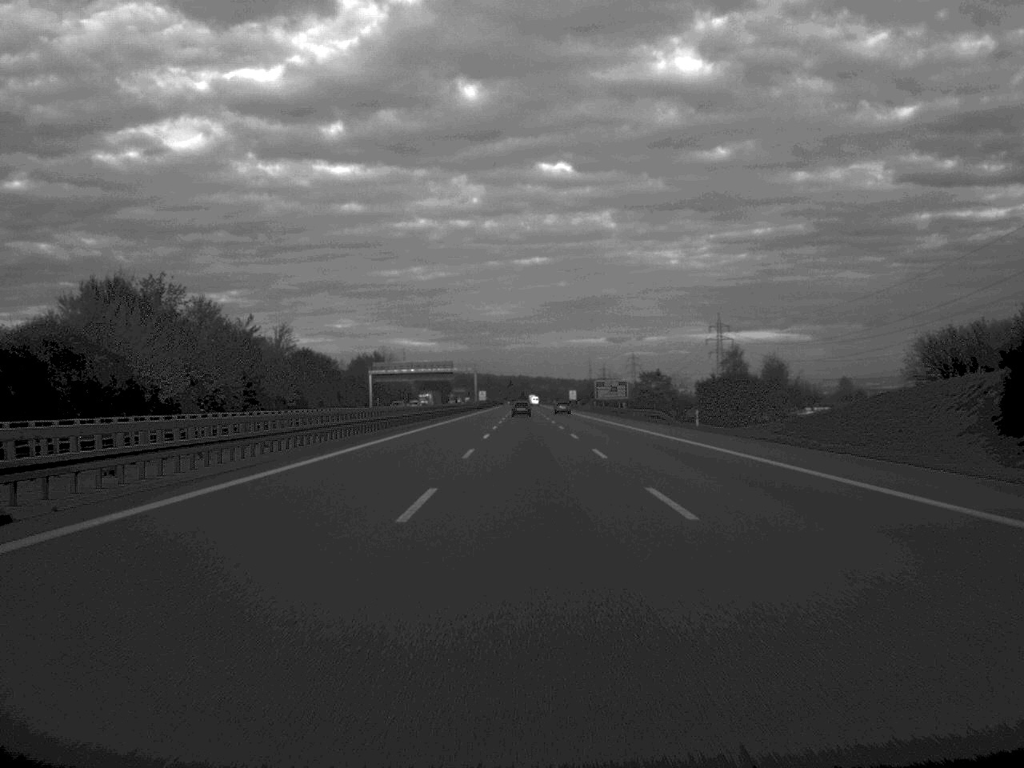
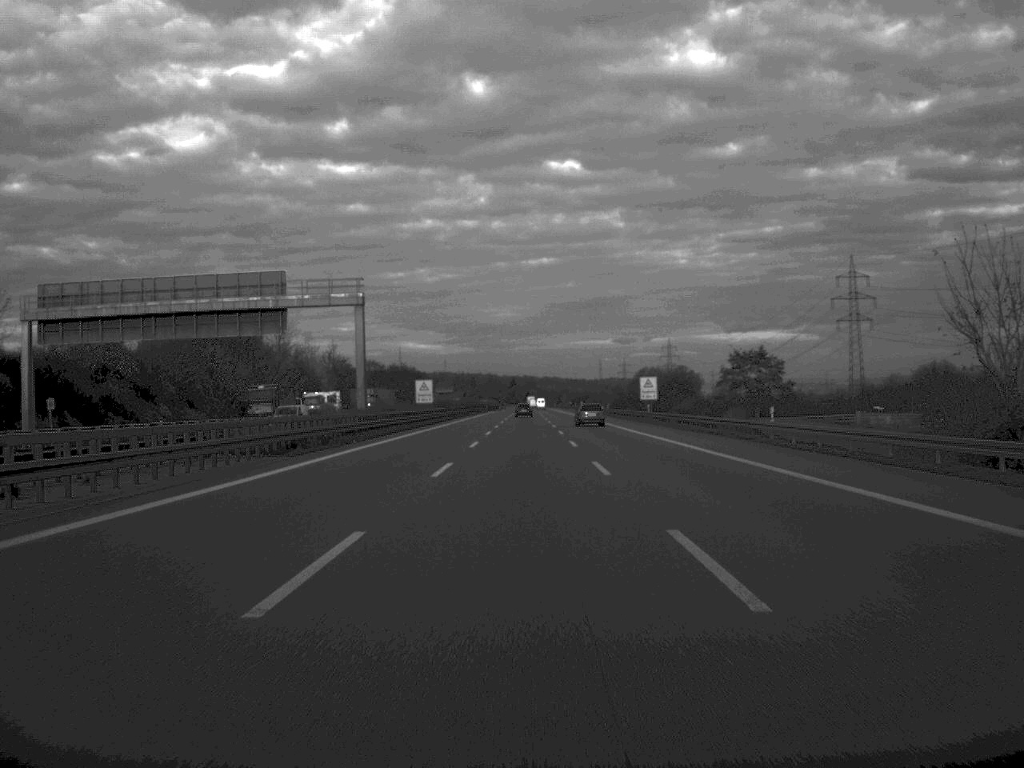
(-0.3, +167.4) m; 0°
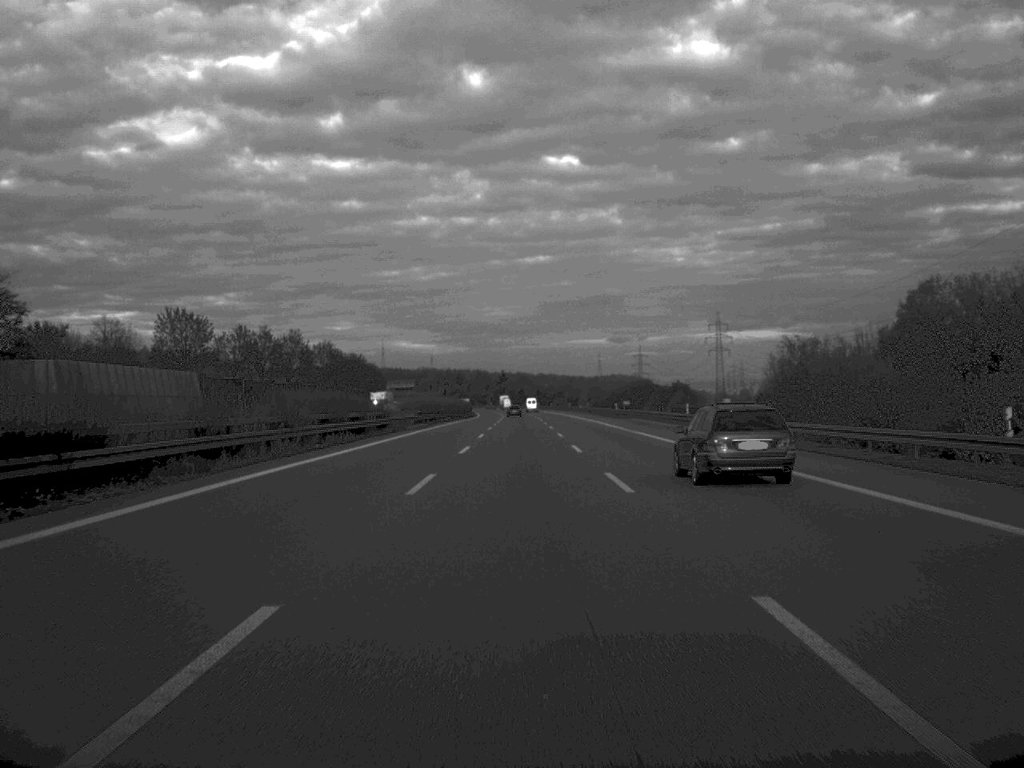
(0.0, +166.1) m; 0°
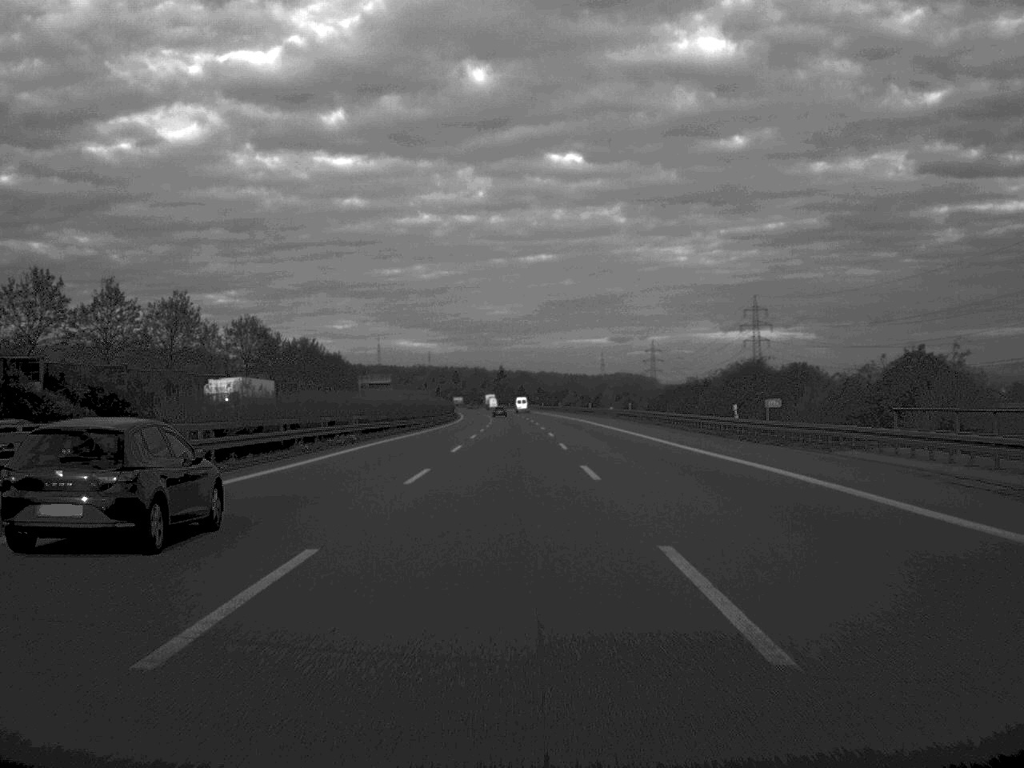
(0.0, +68.0) m; 0°
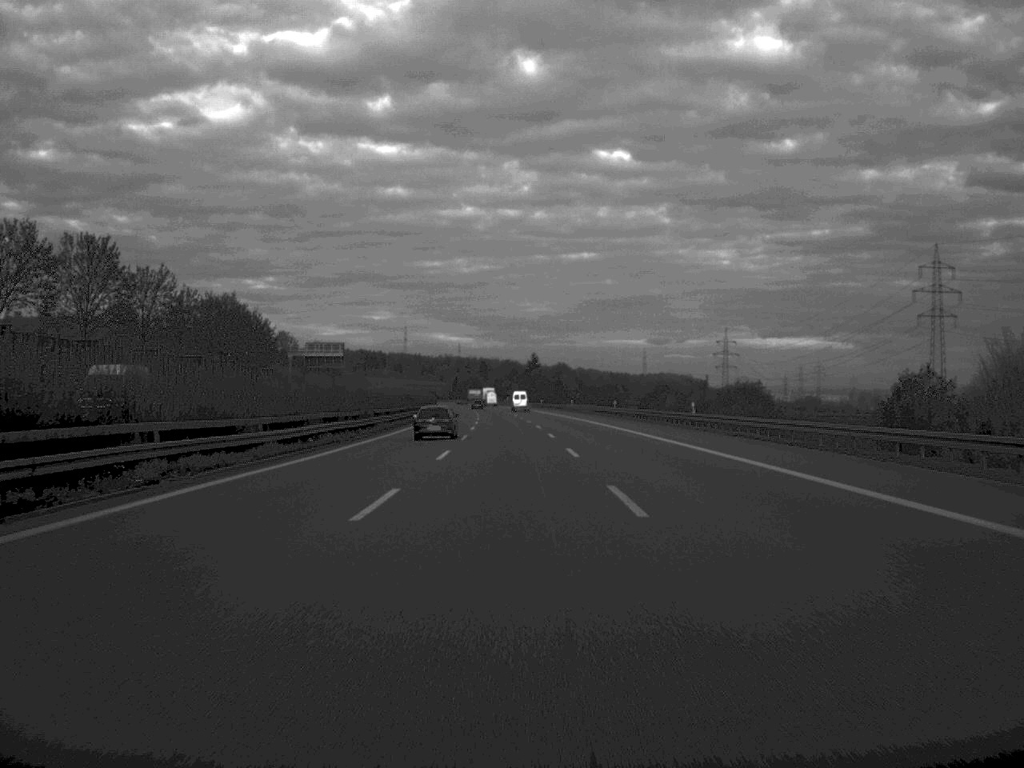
(-1.6, +134.5) m; -2°
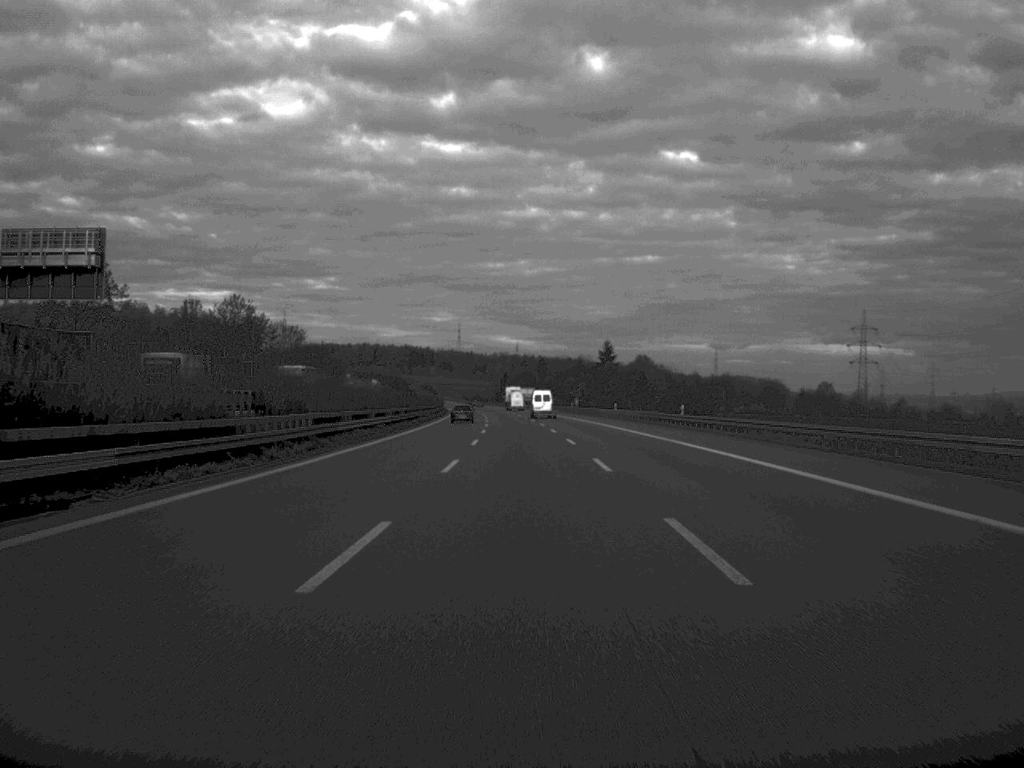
(-3.1, +130.0) m; -3°
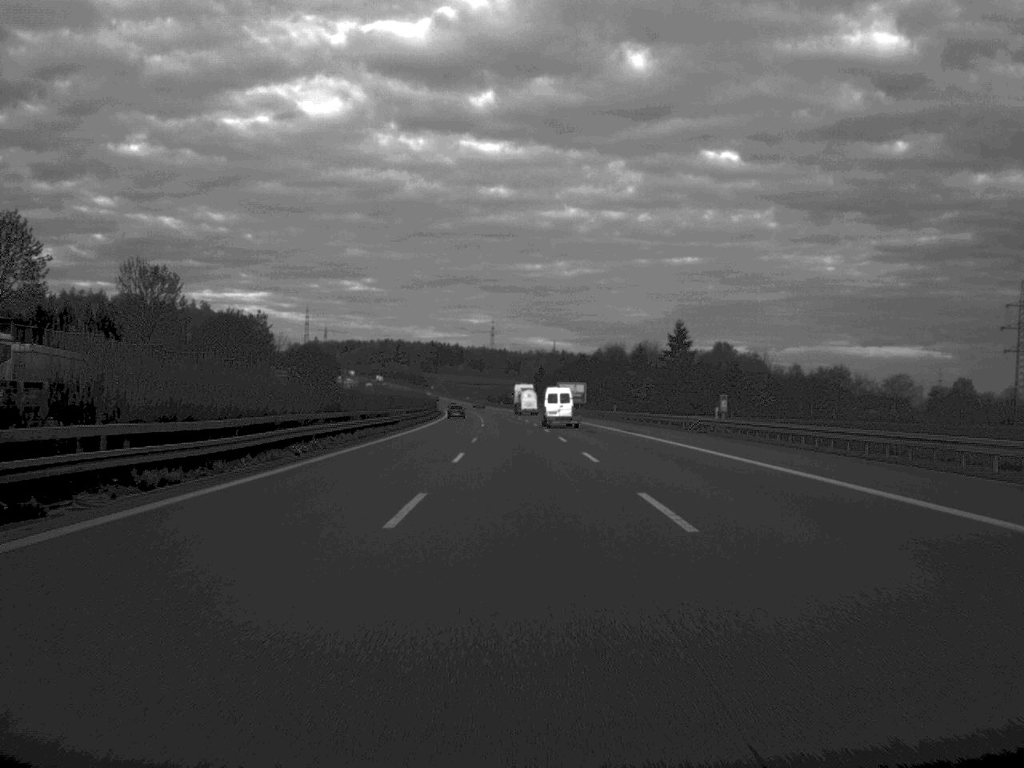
(-1.5, +102.7) m; -2°
